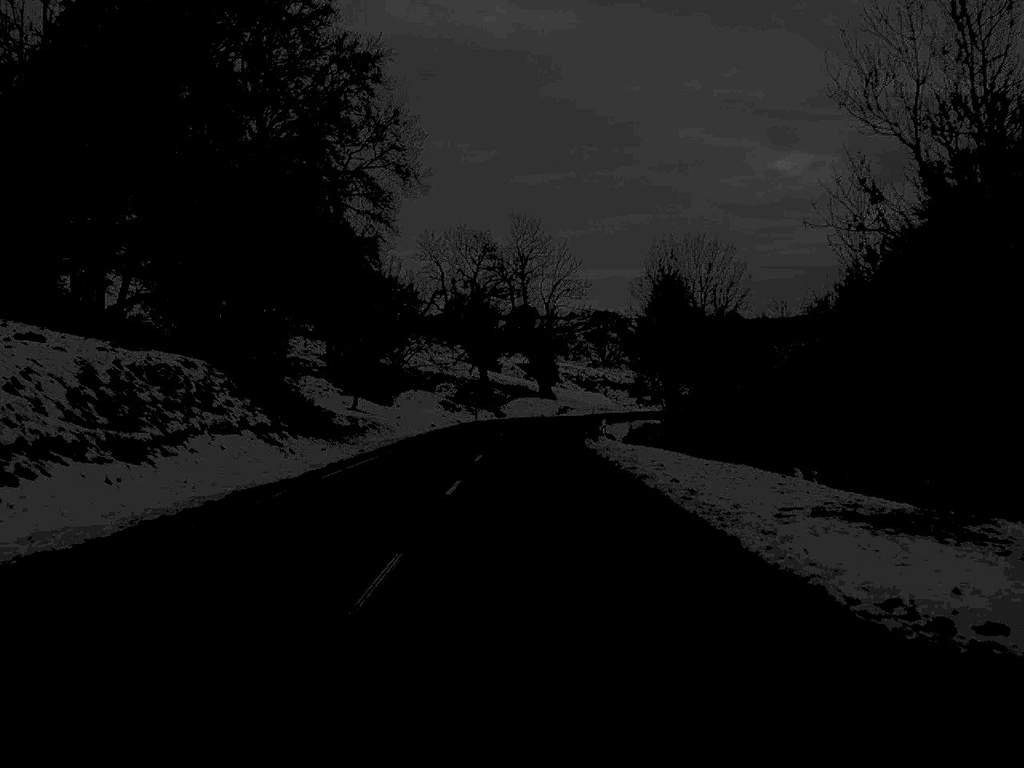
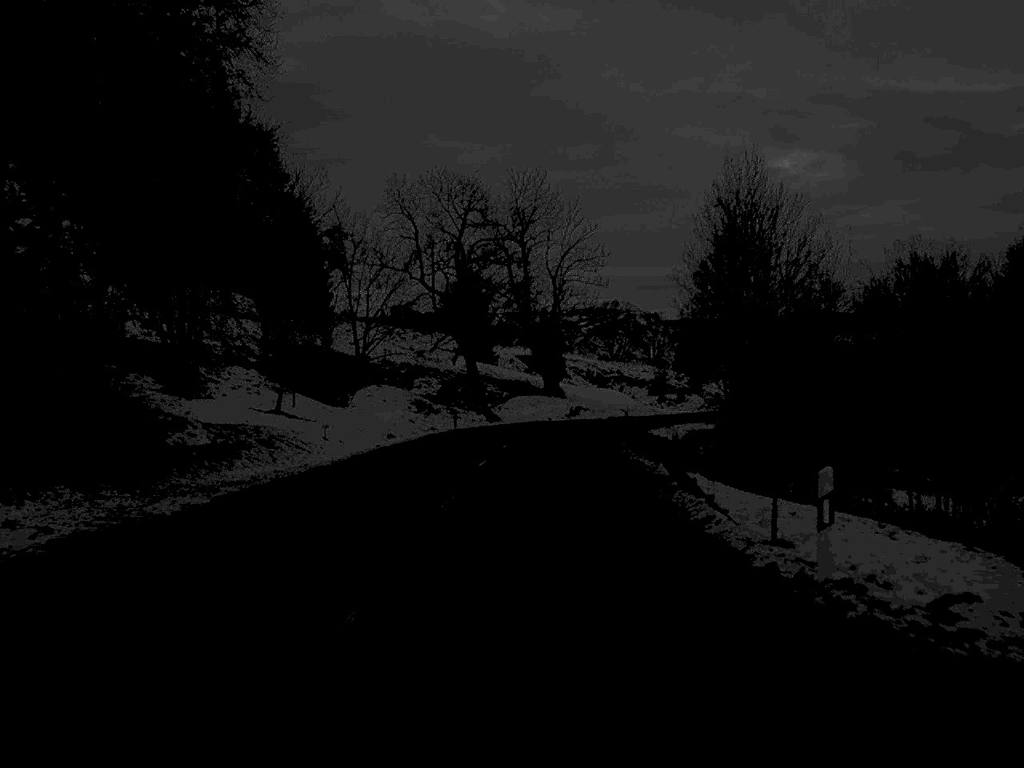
(0.0, +27.4) m; 0°
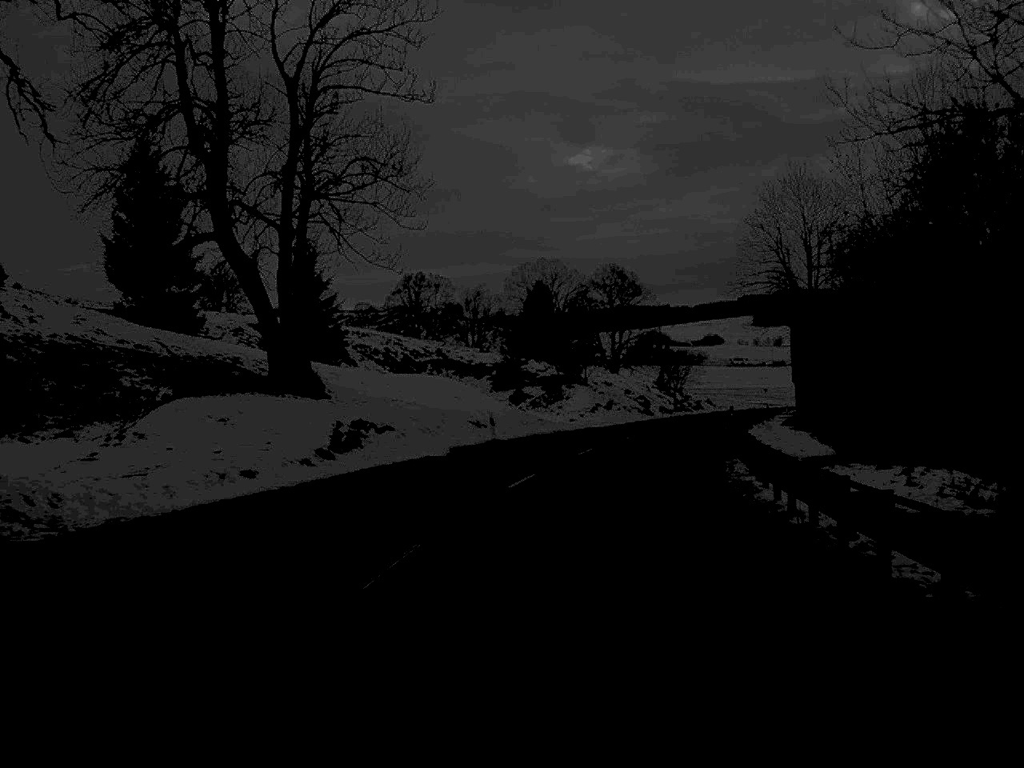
(+3.2, +66.7) m; +9°
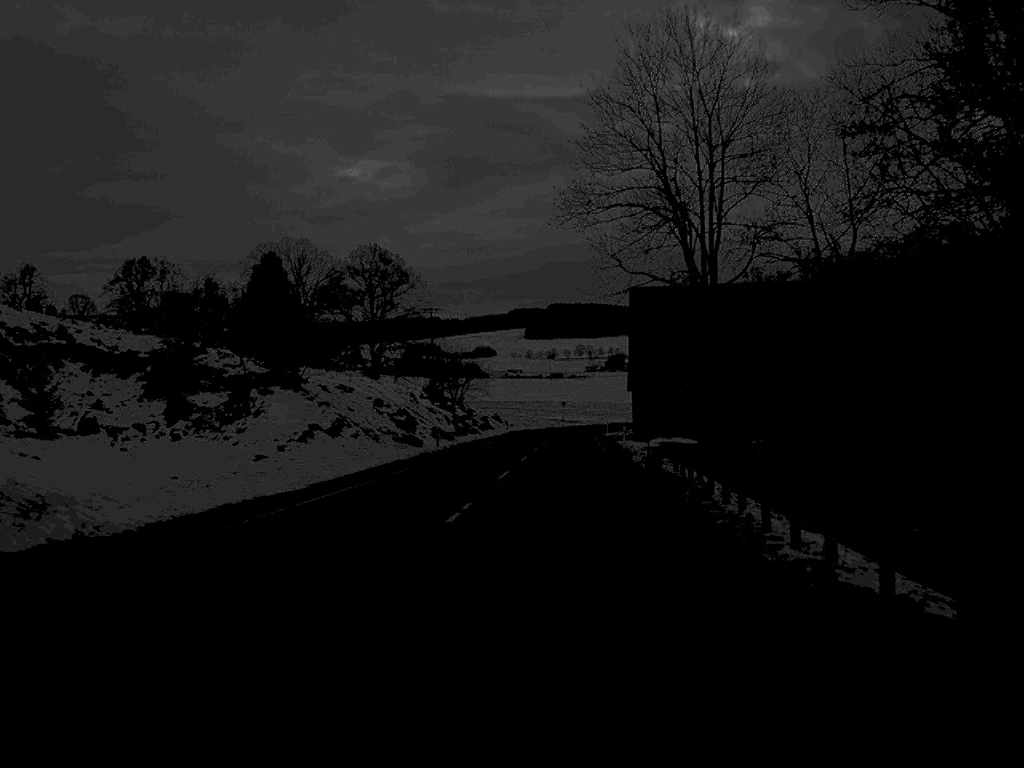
(+3.8, +39.3) m; +10°
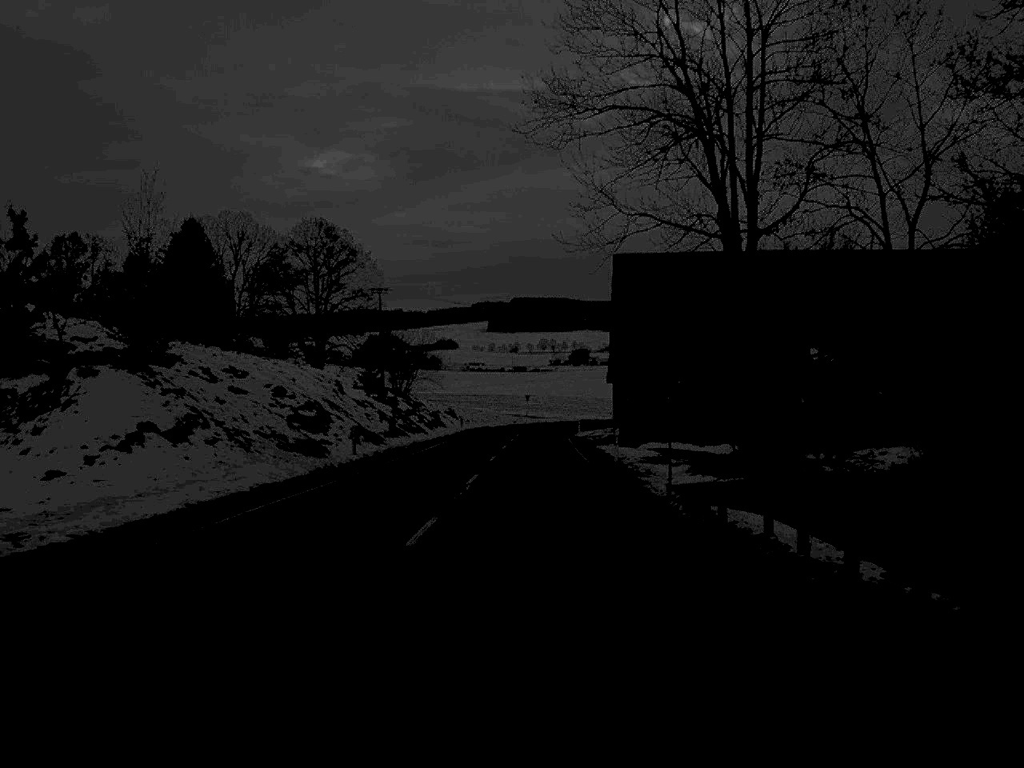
(+0.2, +15.1) m; +2°
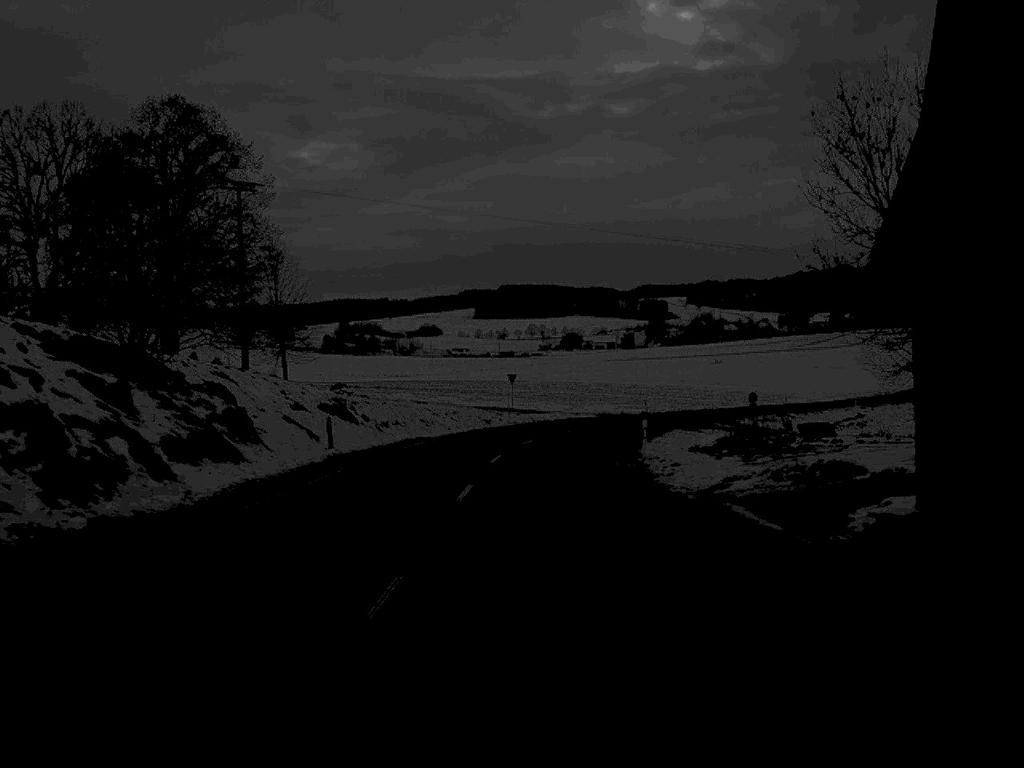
(+0.3, +54.4) m; 0°
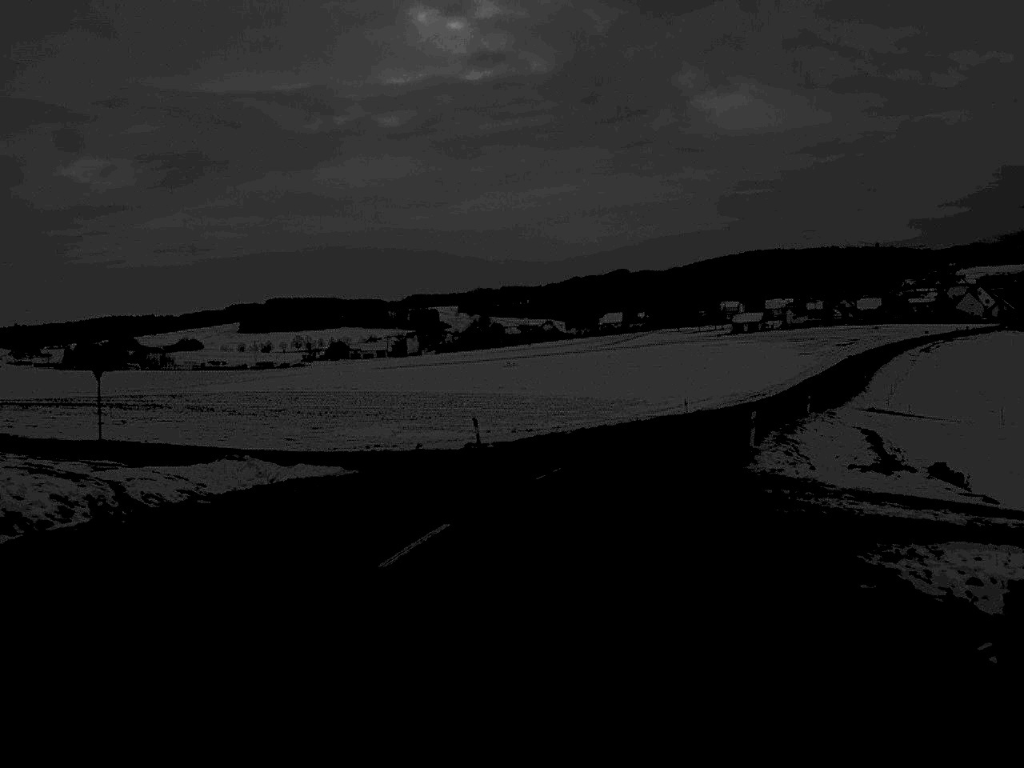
(+3.5, +54.7) m; +11°
